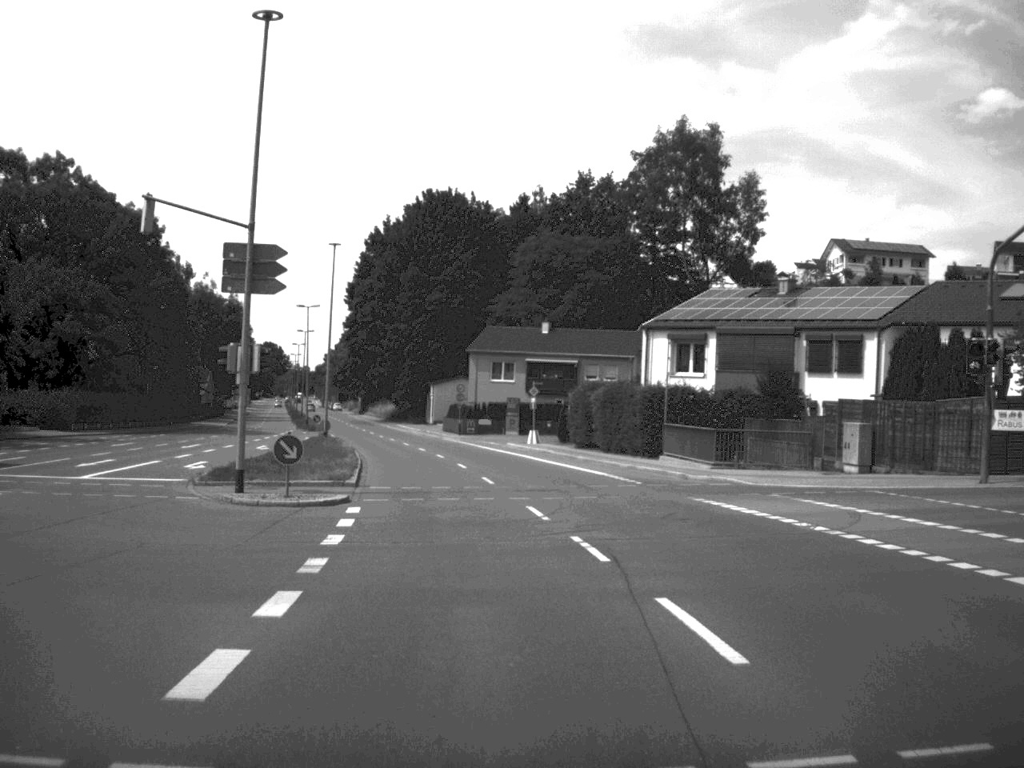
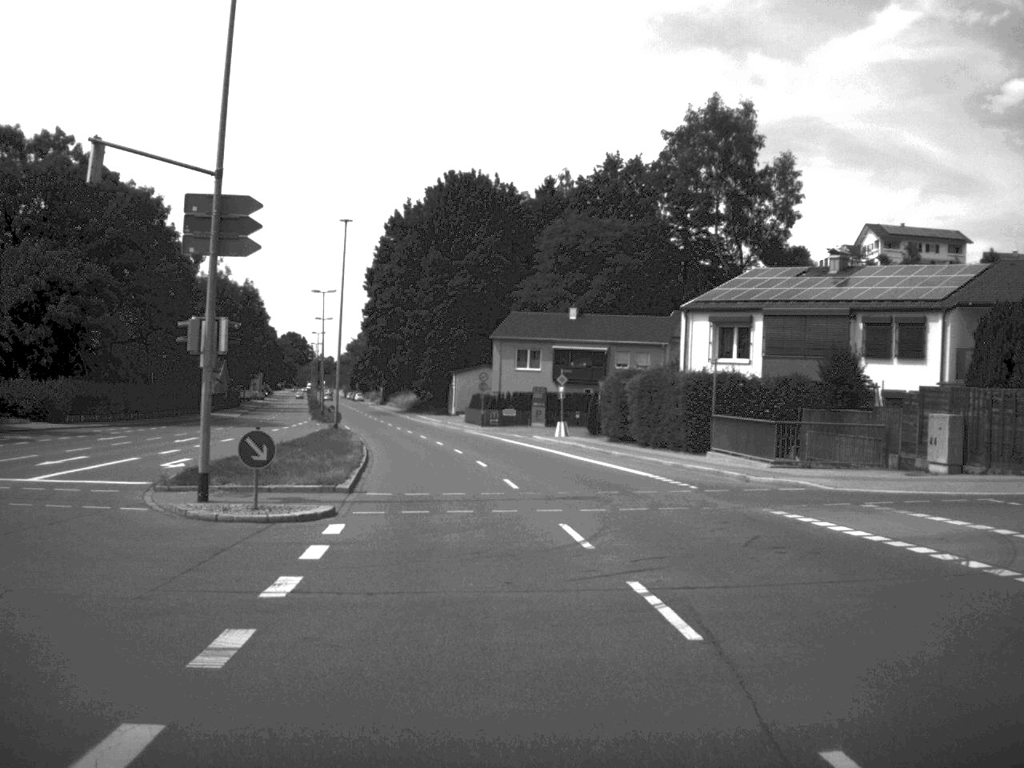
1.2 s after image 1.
(-0.1, +5.1) m; -1°
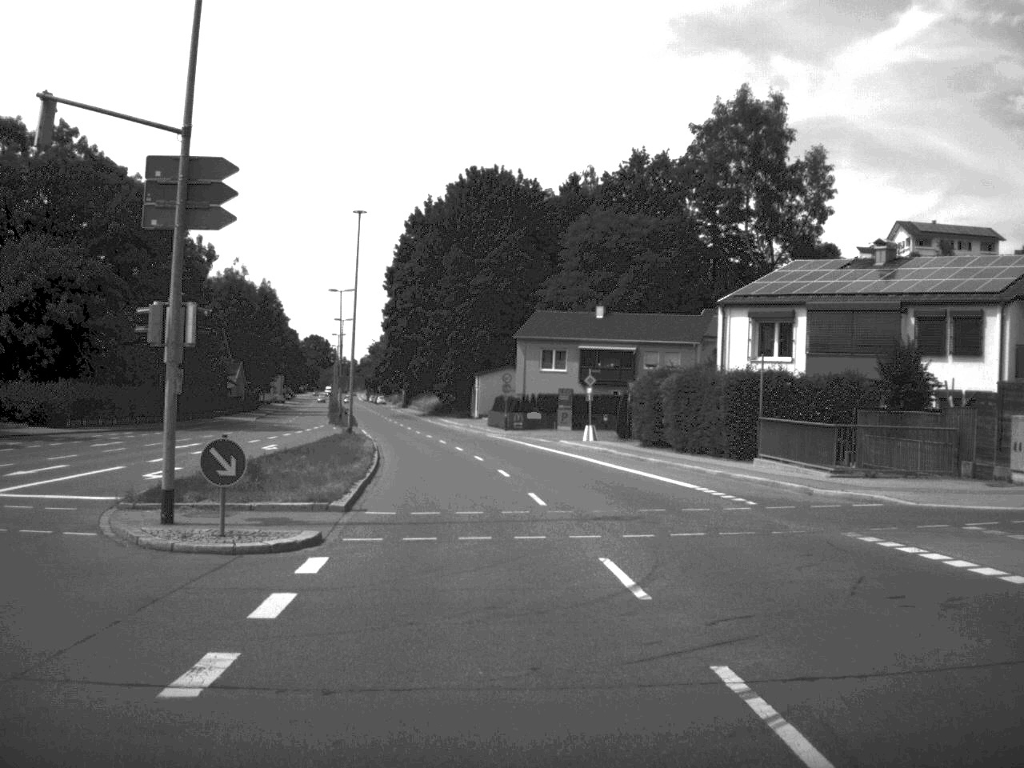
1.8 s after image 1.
(0.0, +3.7) m; -1°
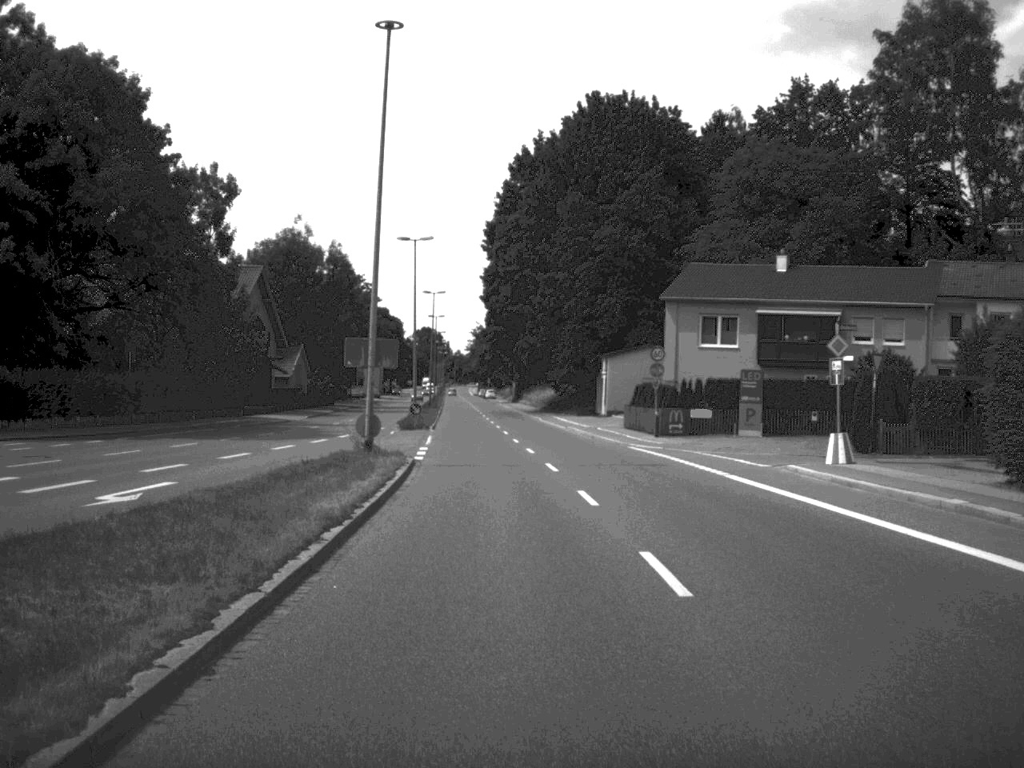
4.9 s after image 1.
(-1.5, +28.6) m; -5°
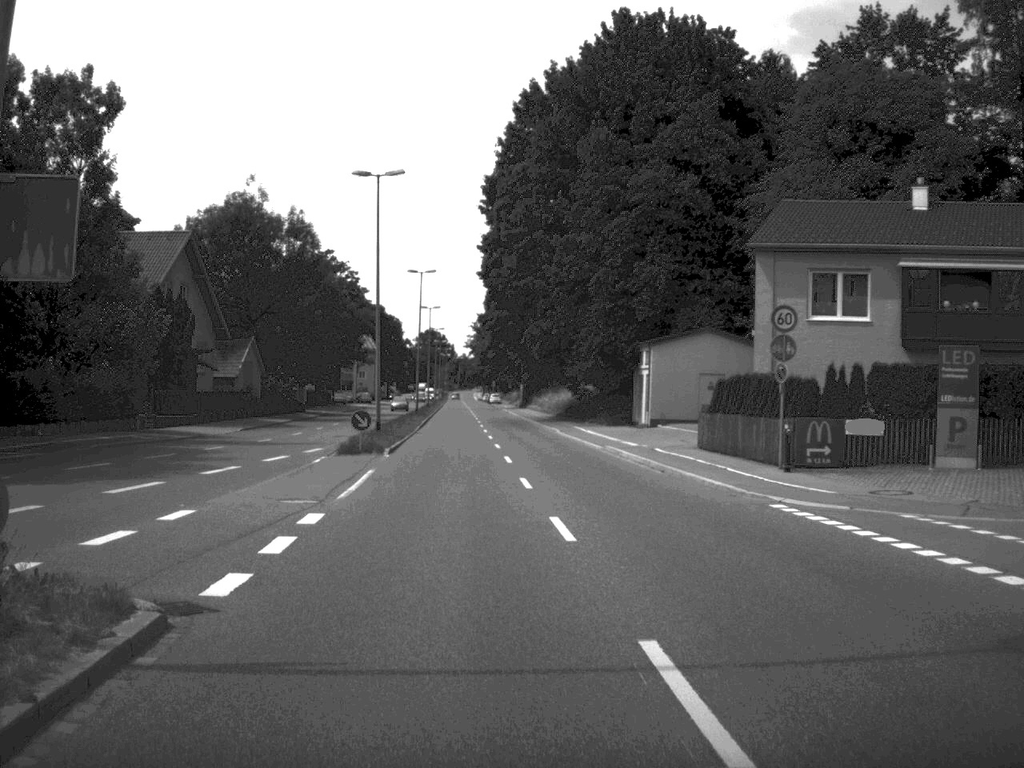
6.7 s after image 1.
(-0.2, +22.4) m; 0°
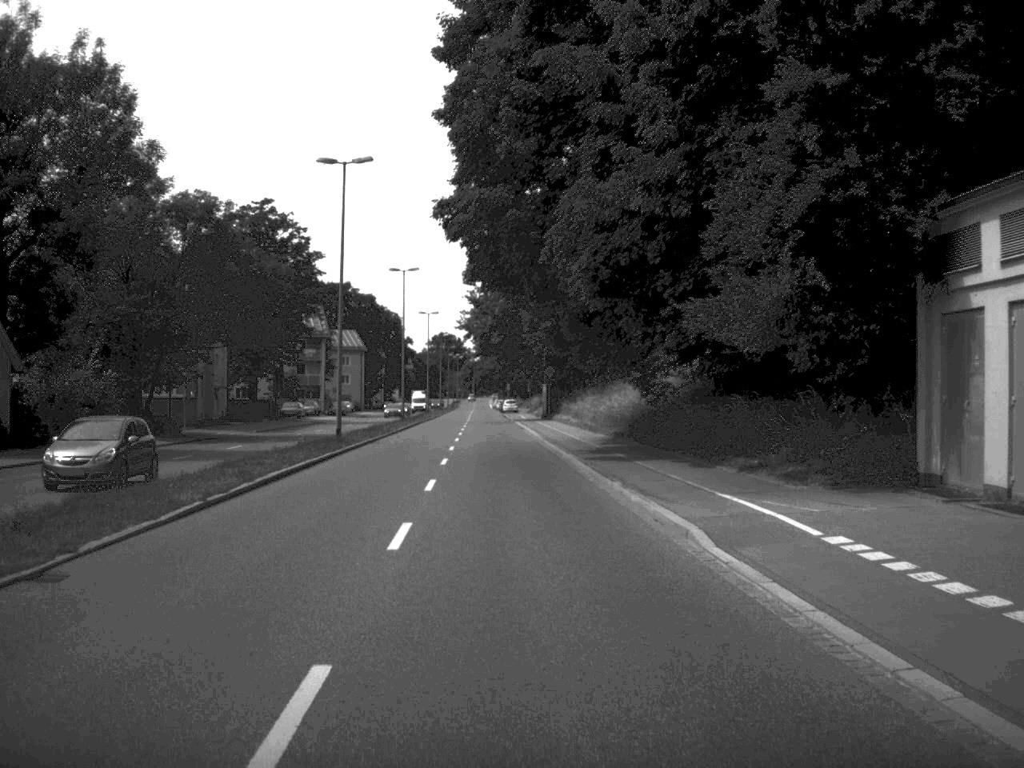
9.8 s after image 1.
(-0.1, +44.9) m; -1°
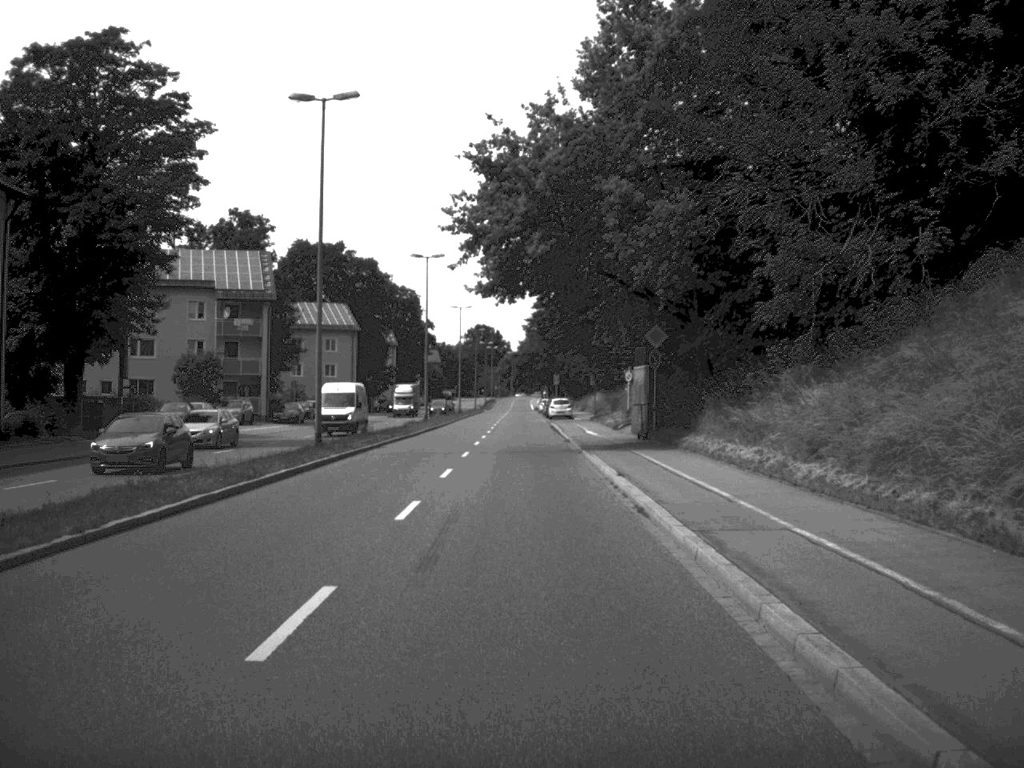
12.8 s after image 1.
(-1.1, +50.1) m; -2°
